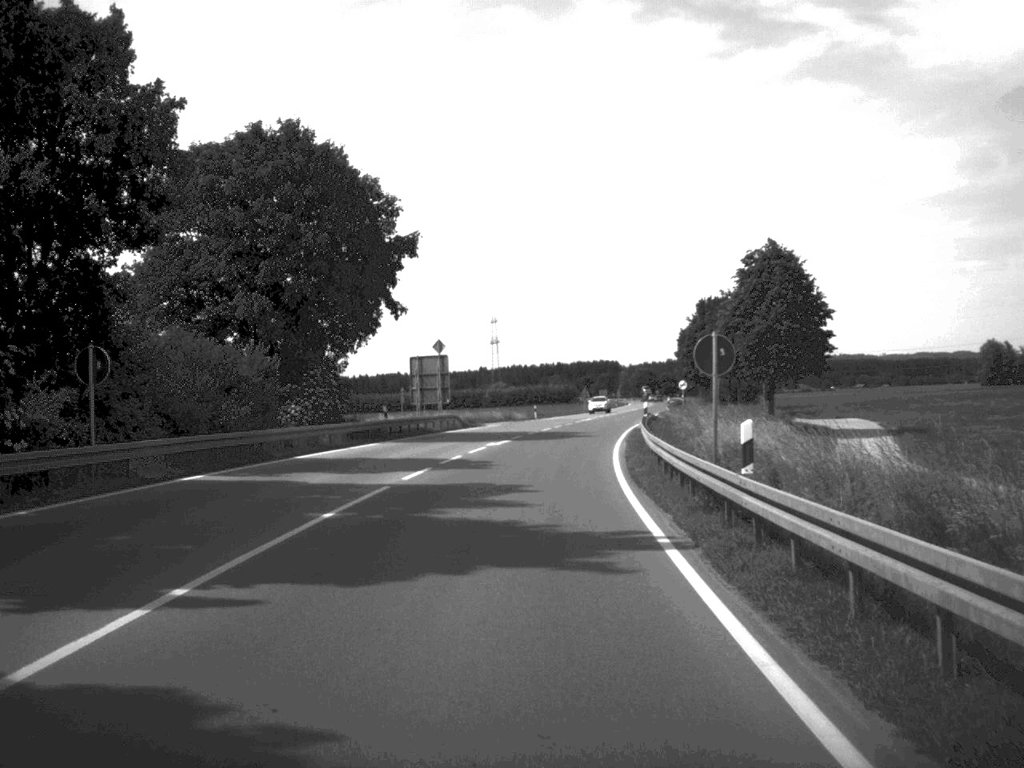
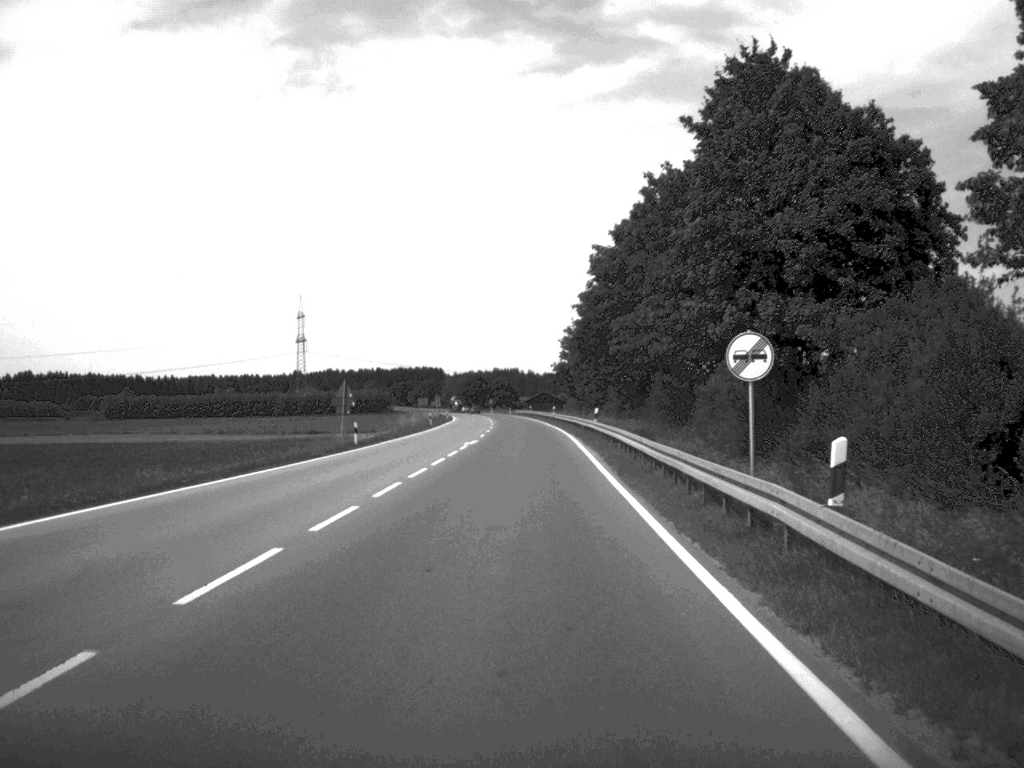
(+6.7, +85.1) m; +8°
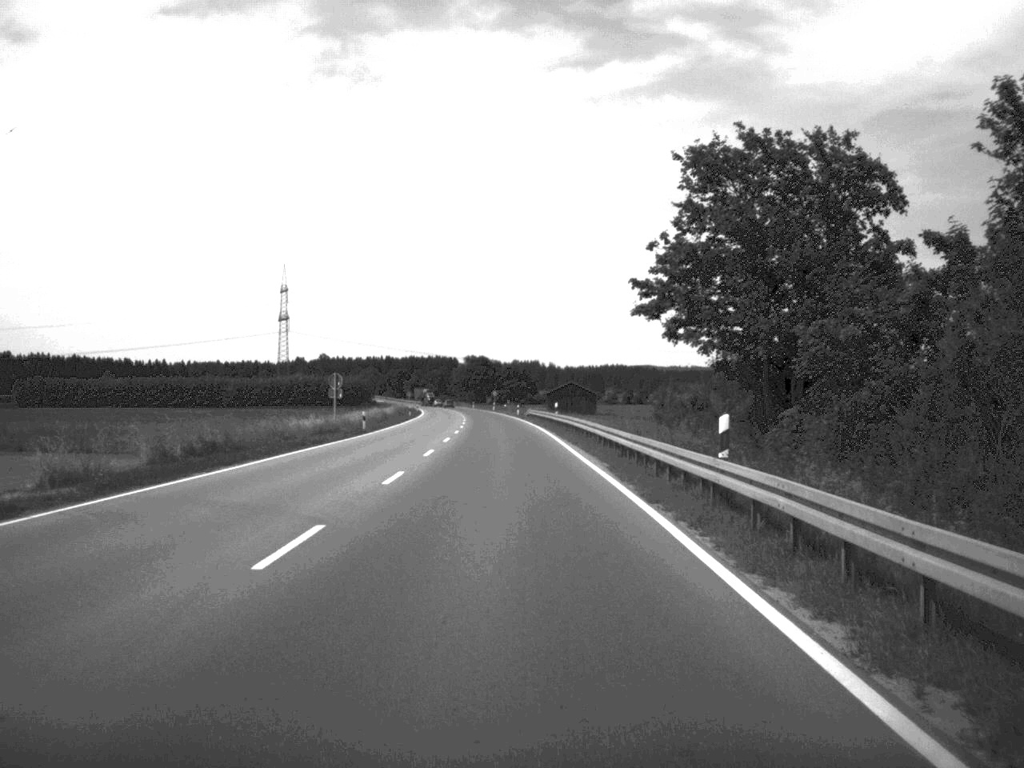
(-0.1, +86.7) m; -1°
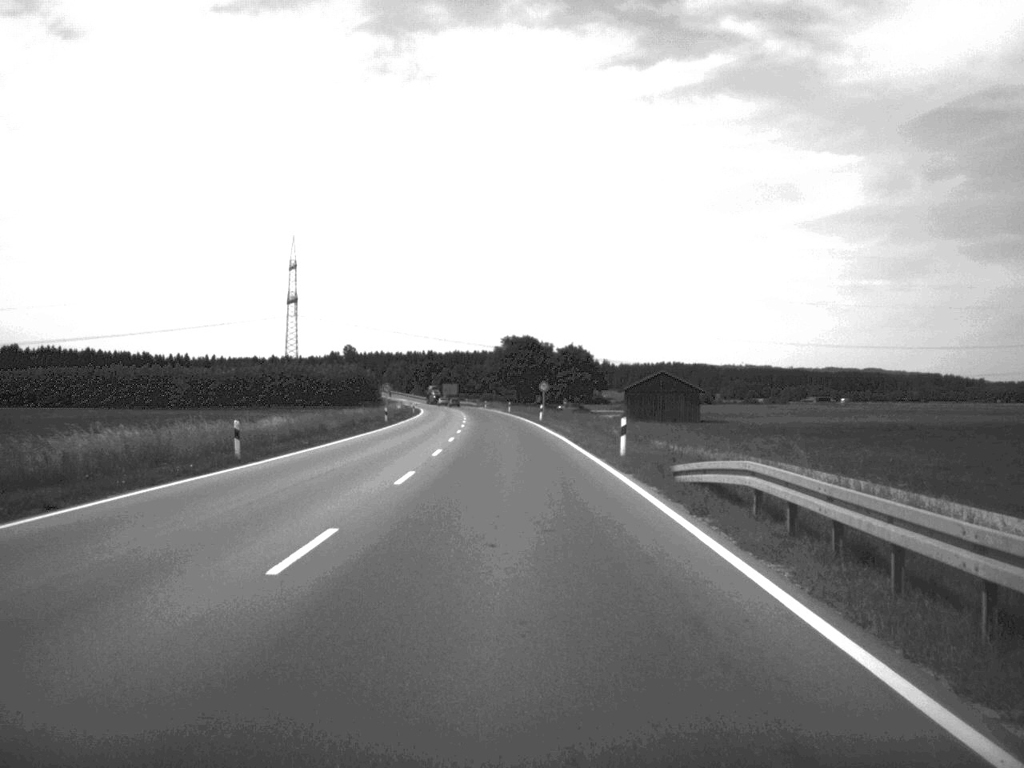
(-1.9, +83.1) m; -2°
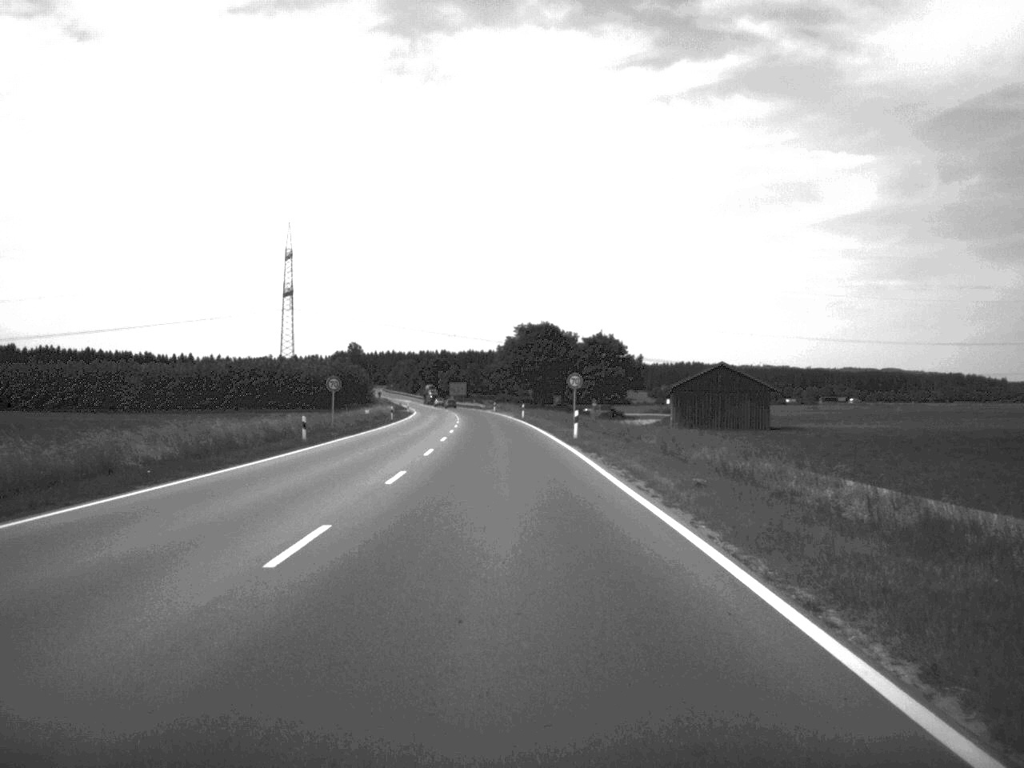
(-0.2, +34.9) m; -1°
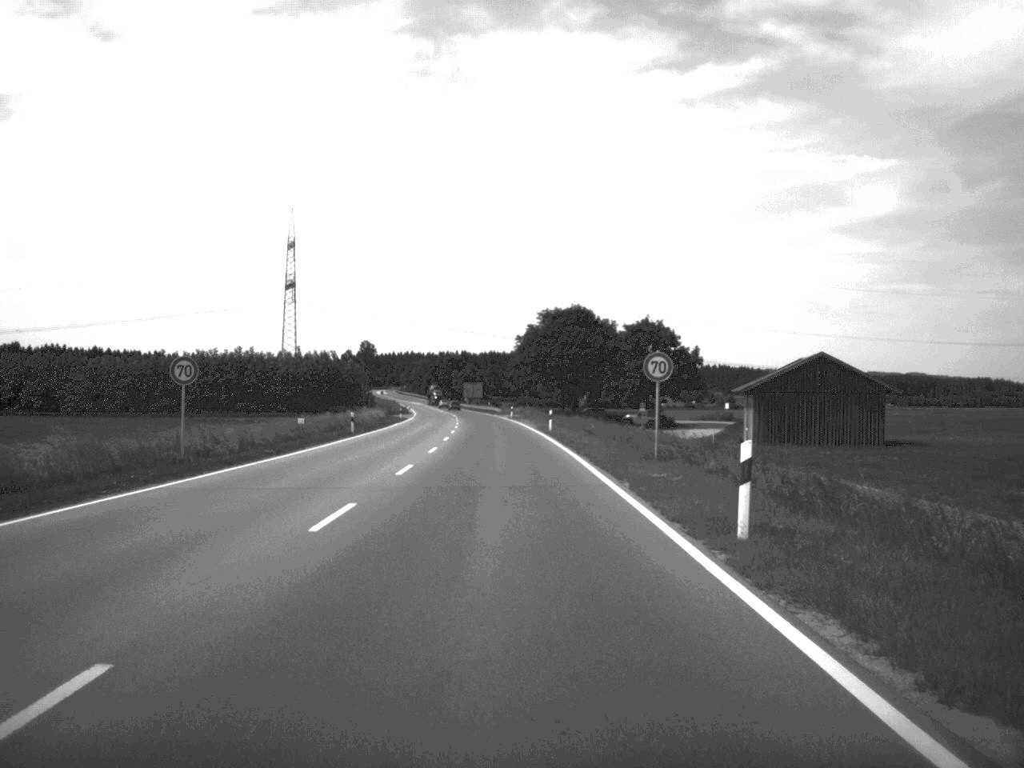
(-0.3, +32.1) m; -1°
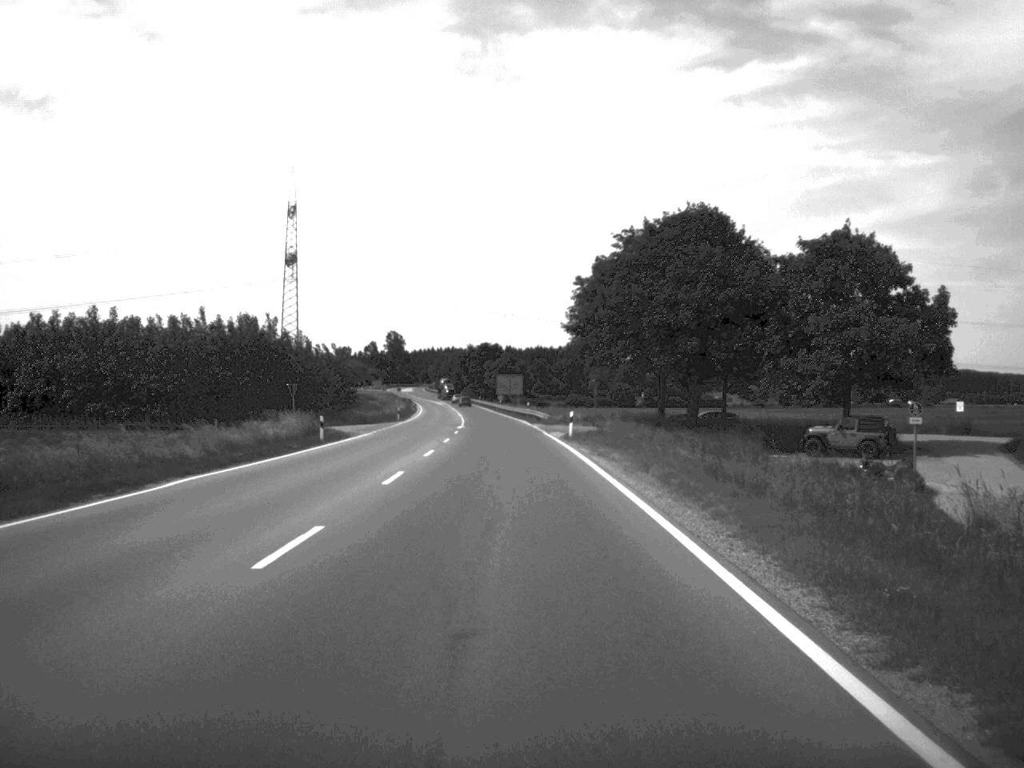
(-1.2, +62.6) m; -2°
